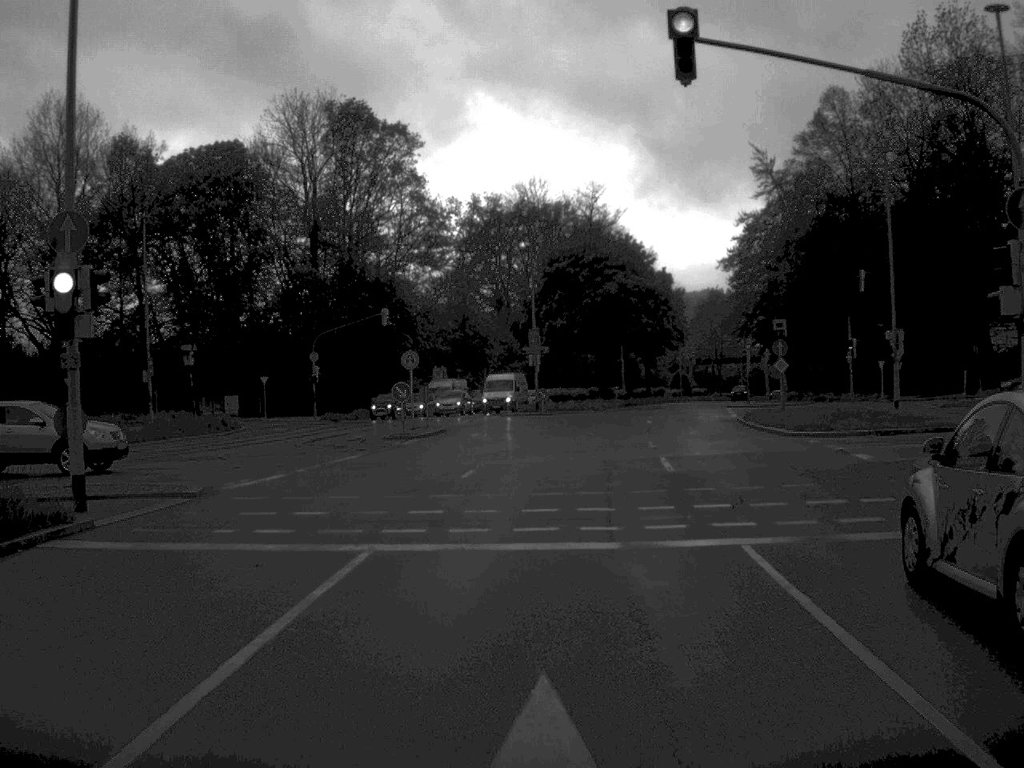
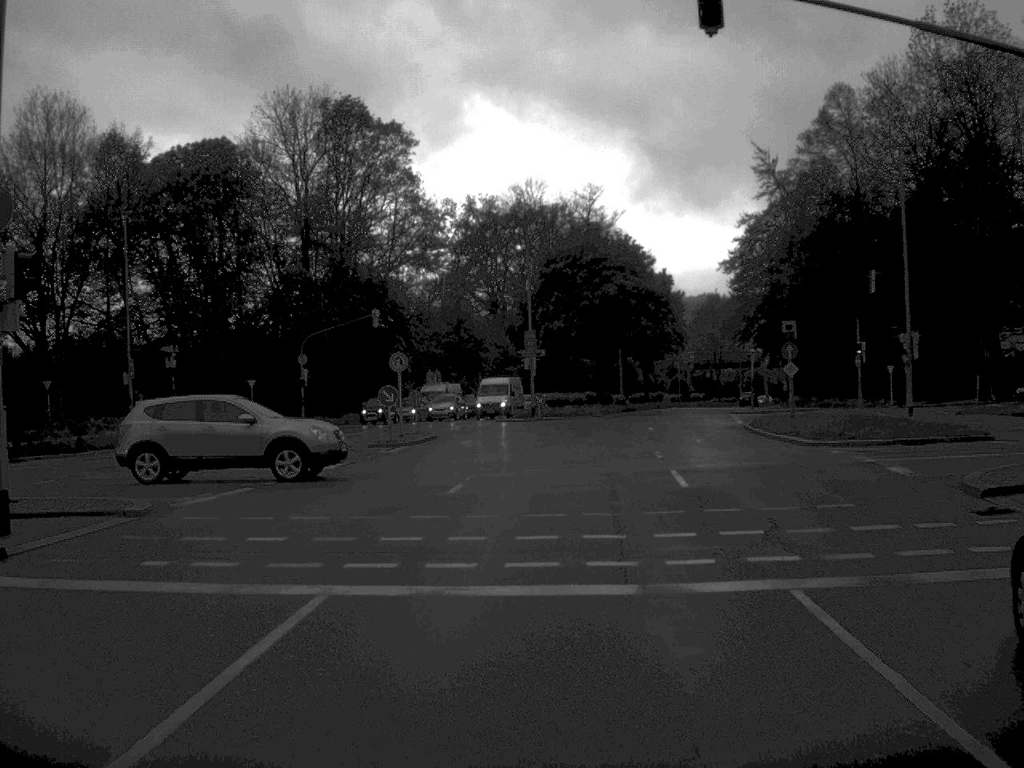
(0.0, +2.5) m; 0°
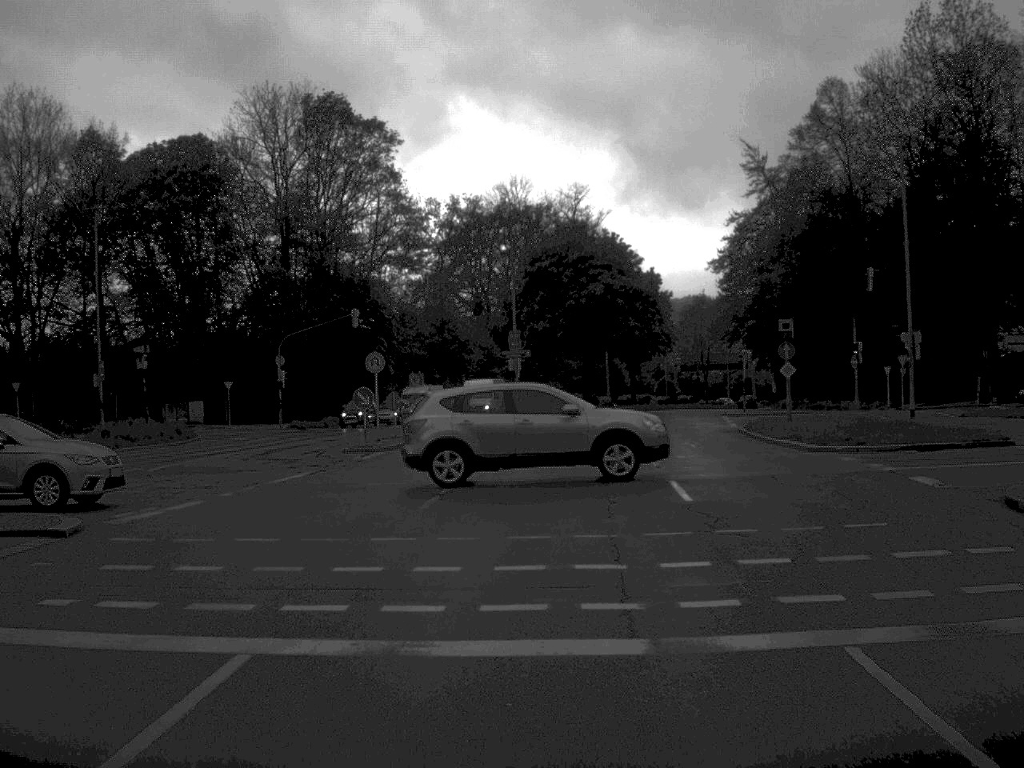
(0.0, +2.2) m; +1°
